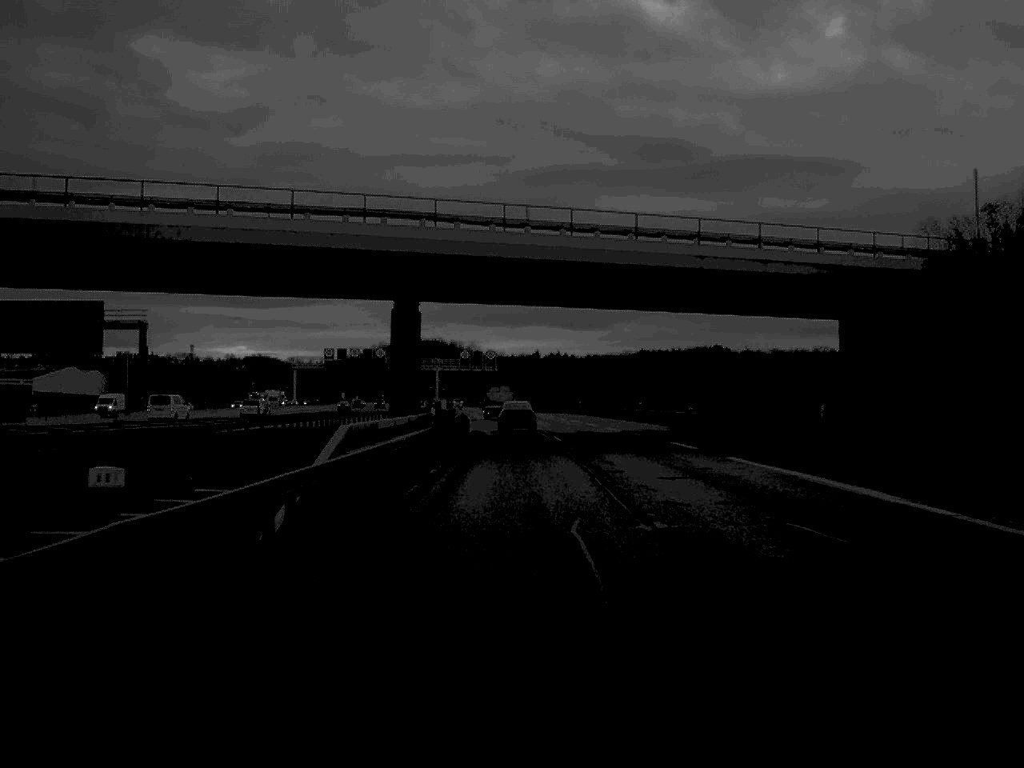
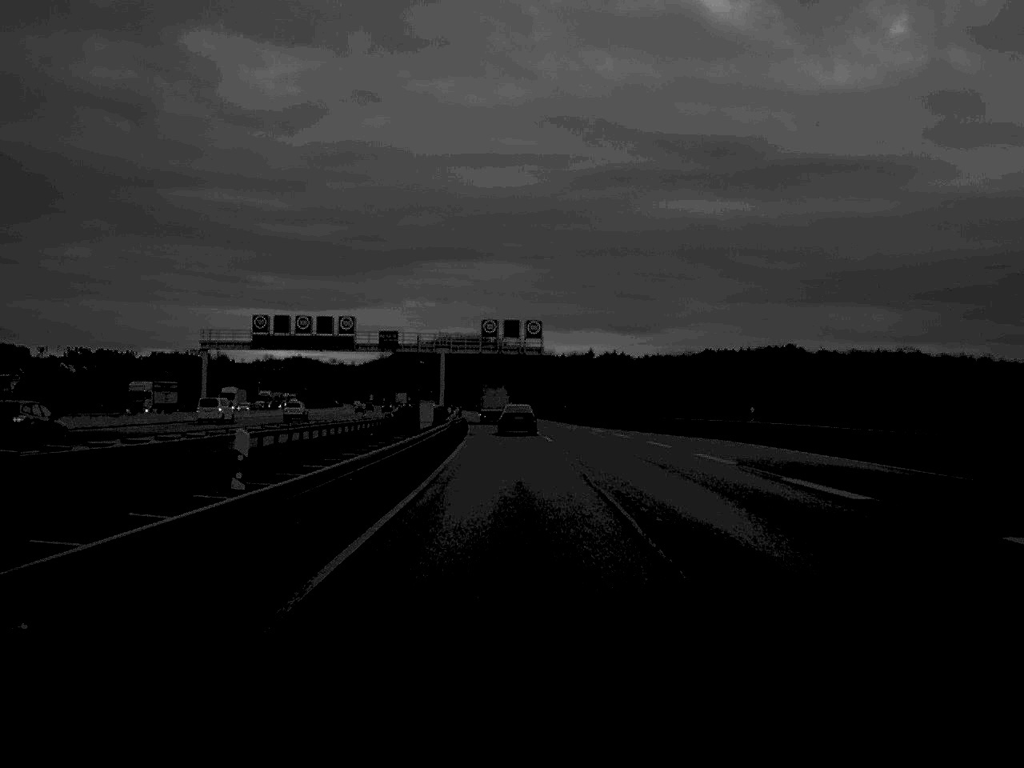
(-1.5, +78.1) m; -2°
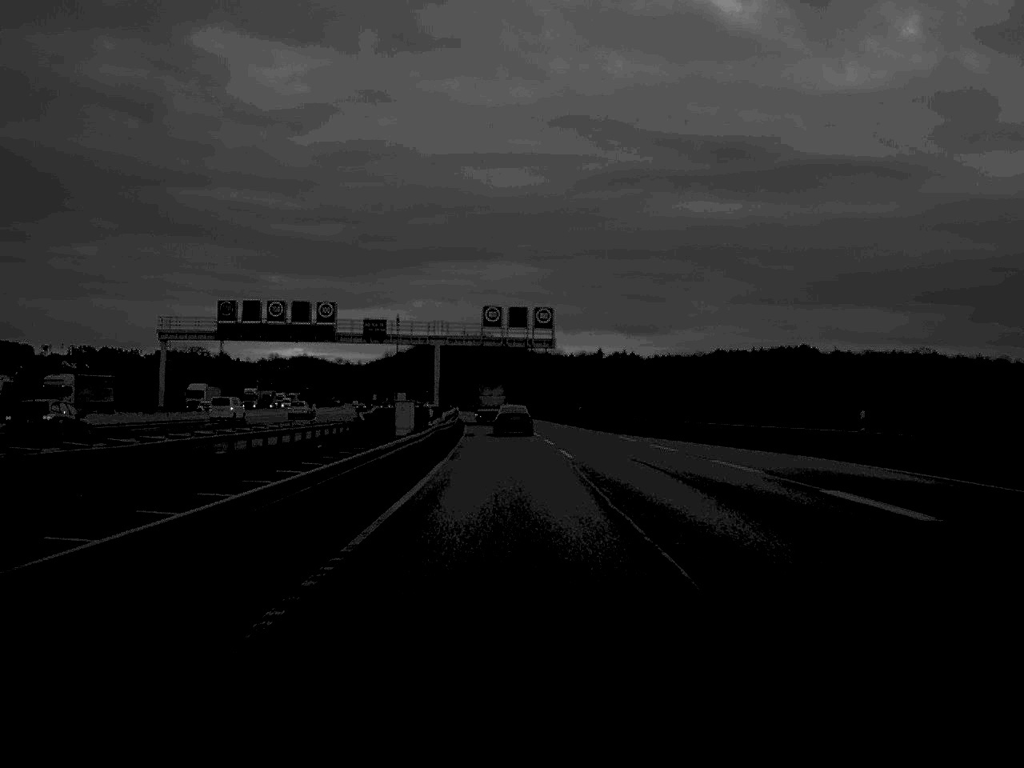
(0.0, +15.7) m; 0°
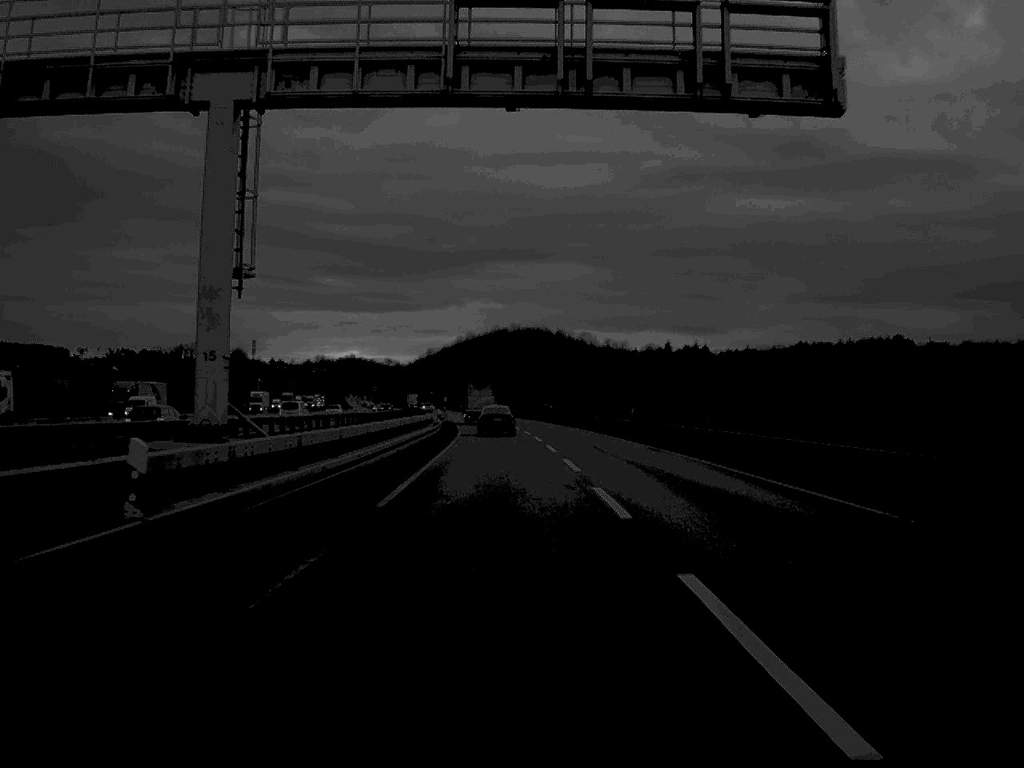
(-1.5, +78.5) m; -2°
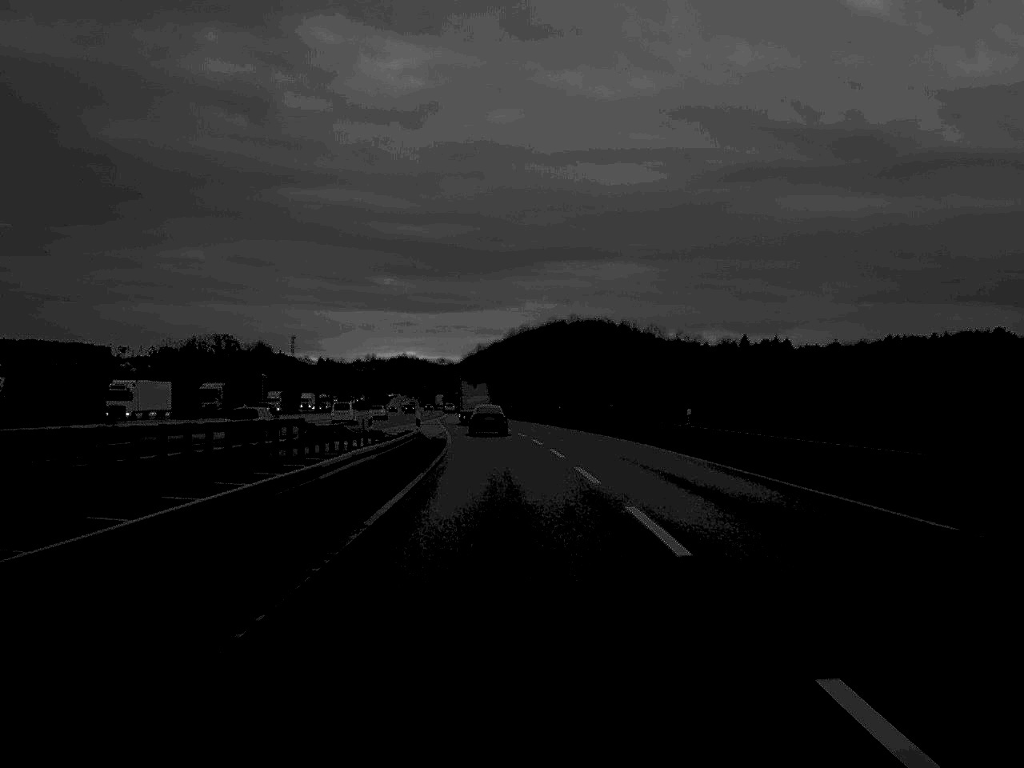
(-1.4, +64.0) m; -3°
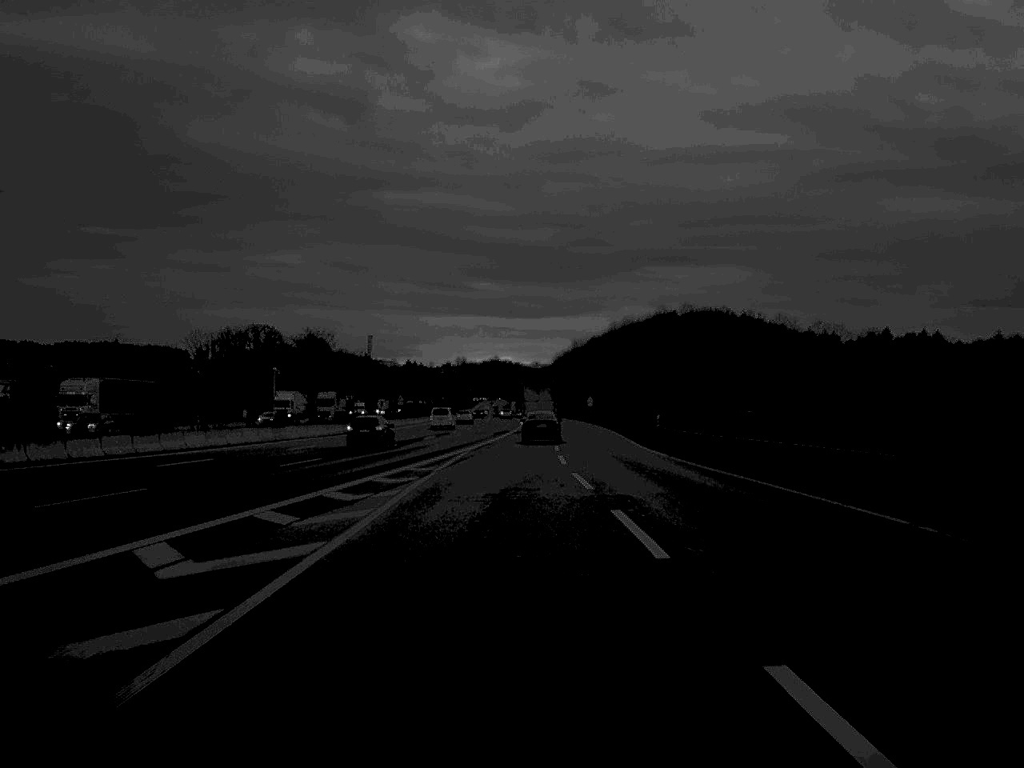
(-3.0, +82.7) m; -4°
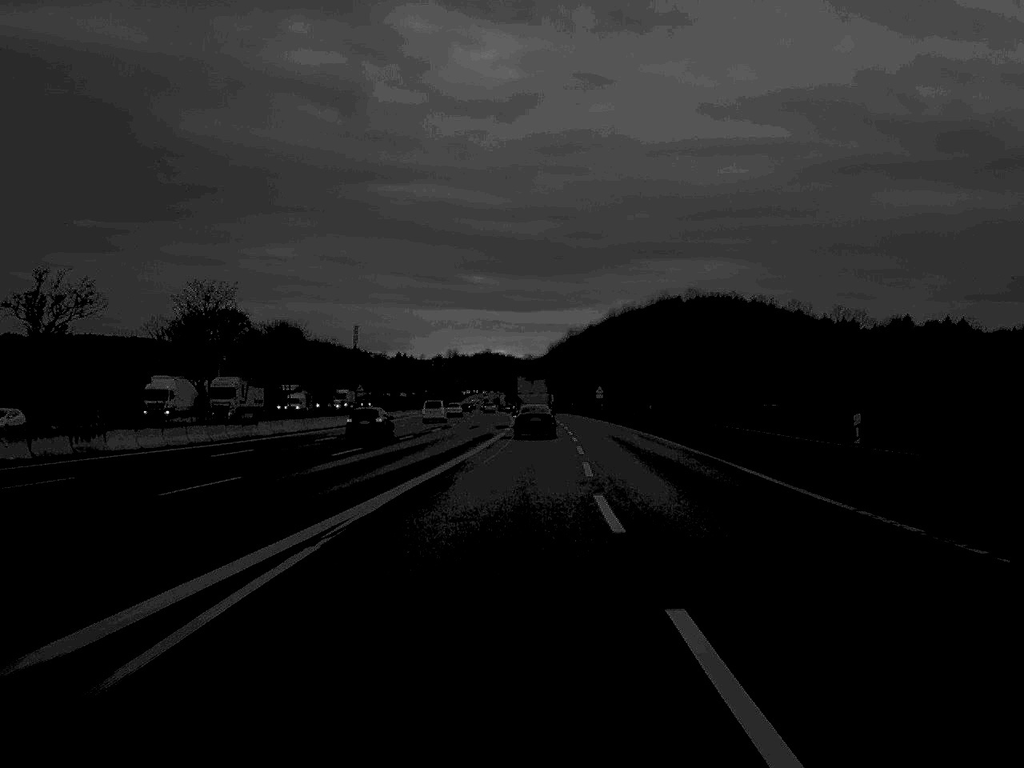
(+0.1, +33.9) m; 0°
